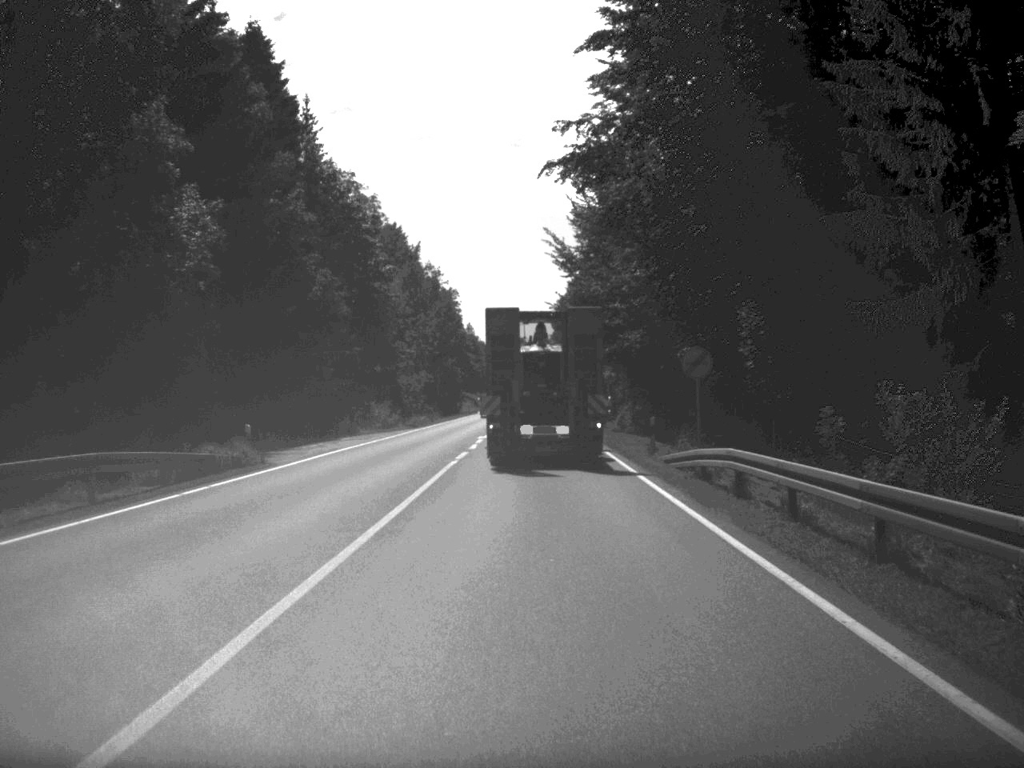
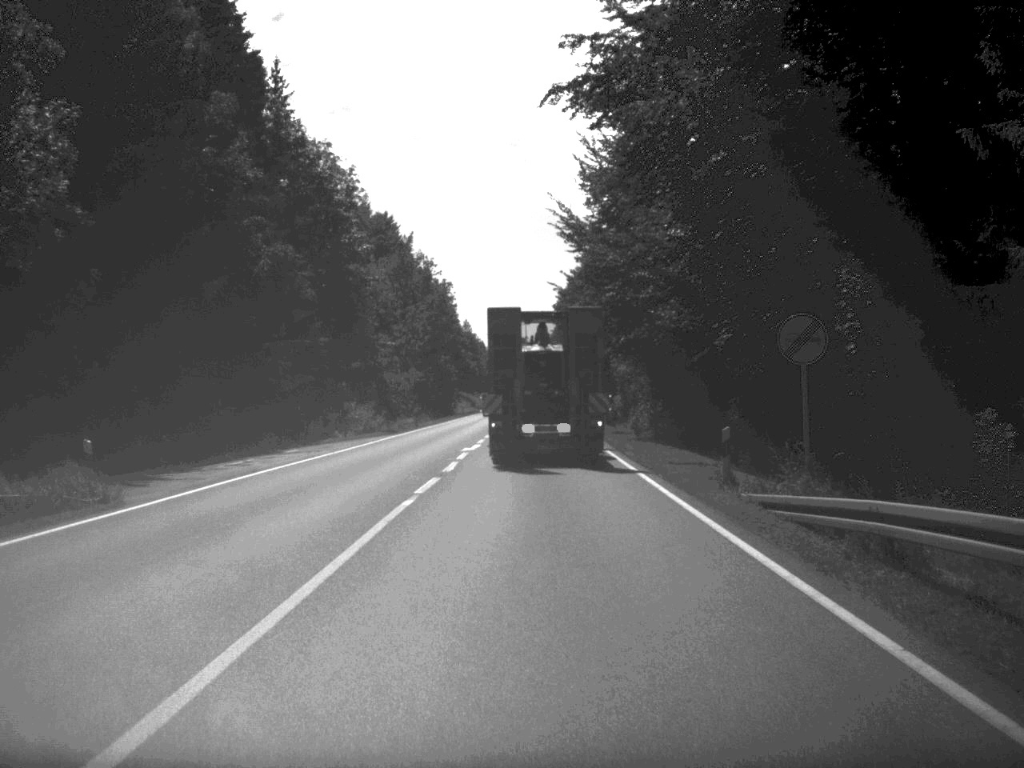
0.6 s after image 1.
(0.0, +12.0) m; 0°
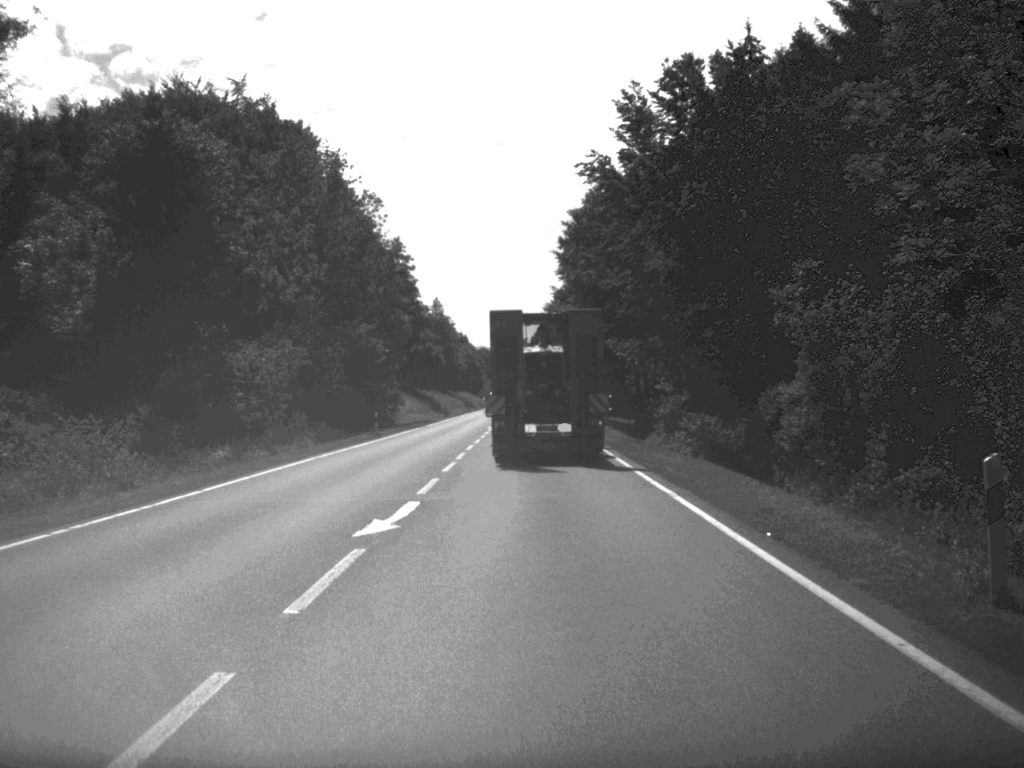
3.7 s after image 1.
(+0.1, +64.4) m; 0°
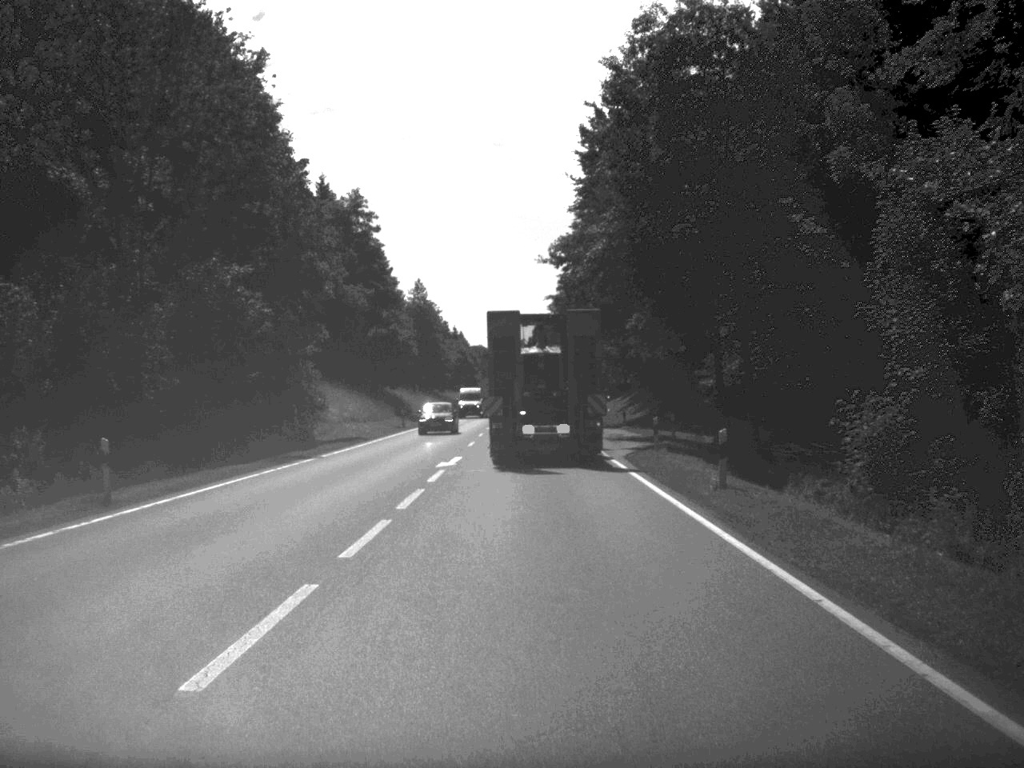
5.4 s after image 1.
(0.0, +37.6) m; 0°
